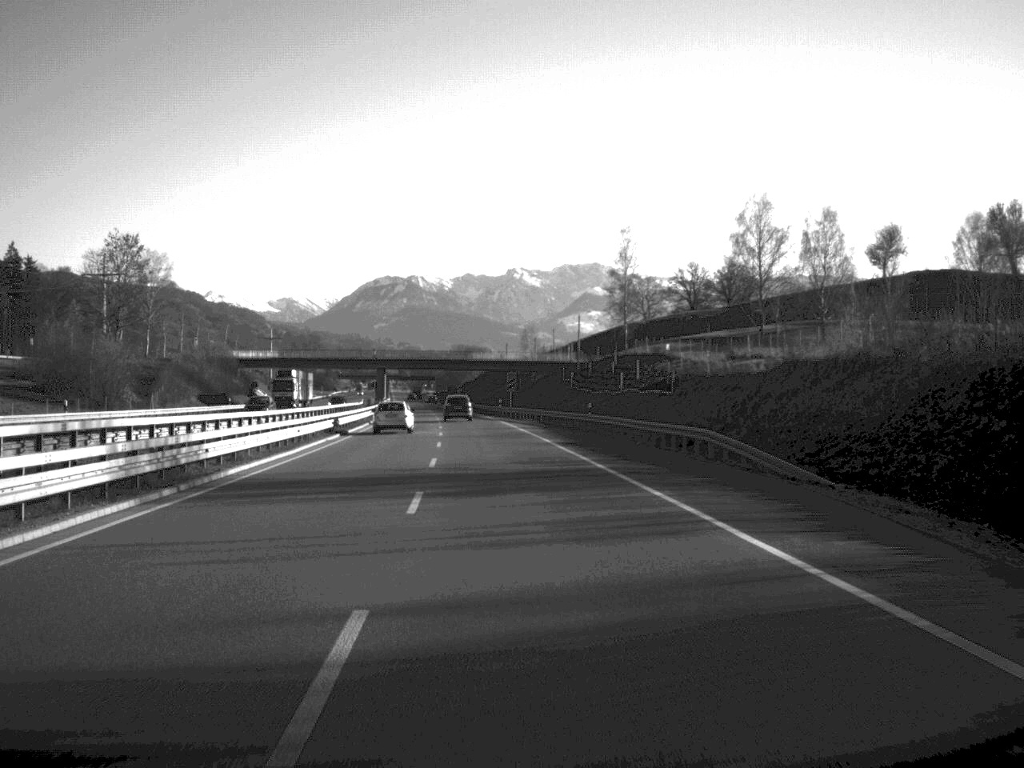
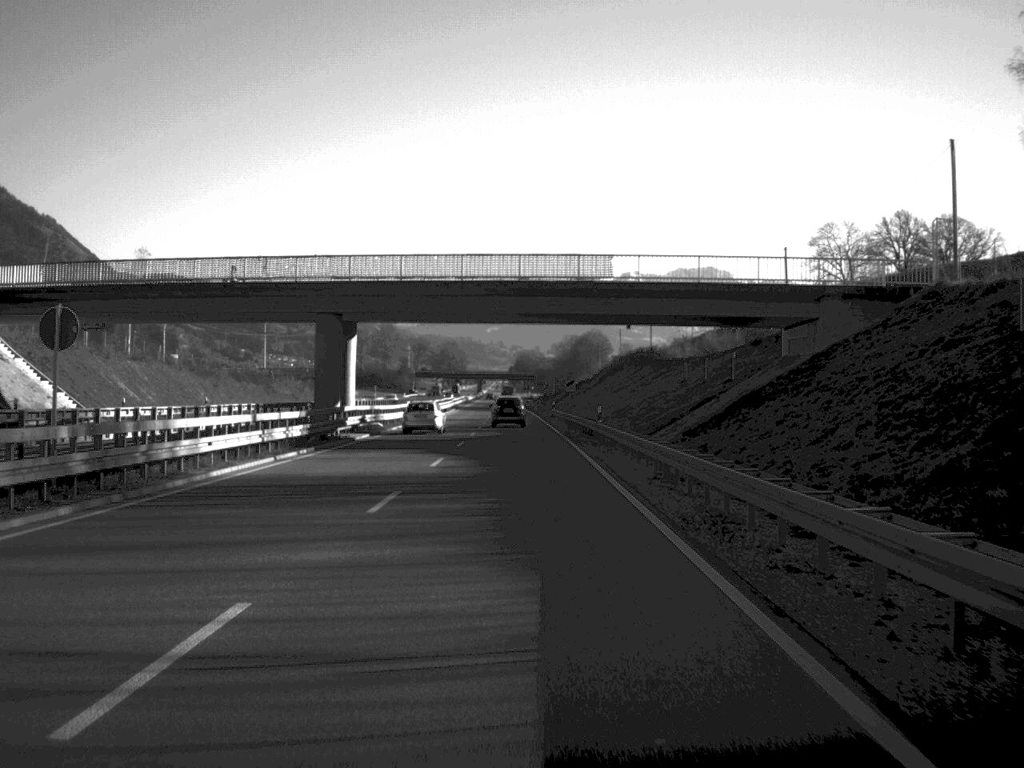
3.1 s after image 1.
(-5.4, +106.7) m; -5°
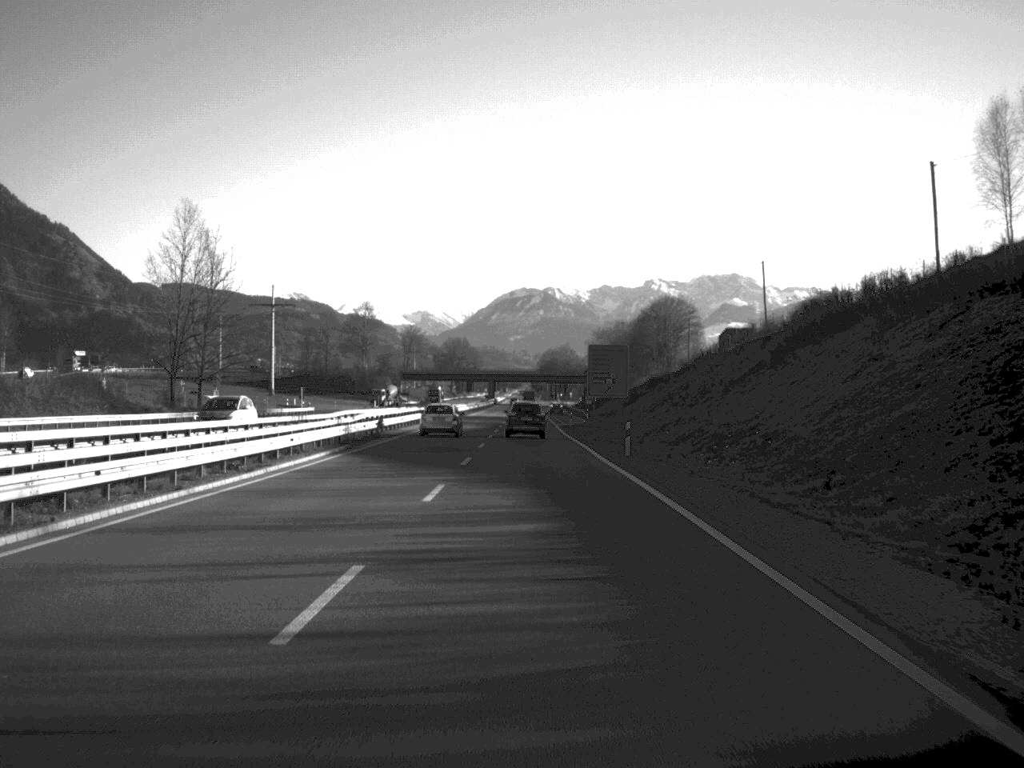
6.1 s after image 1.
(-1.2, +104.7) m; -1°
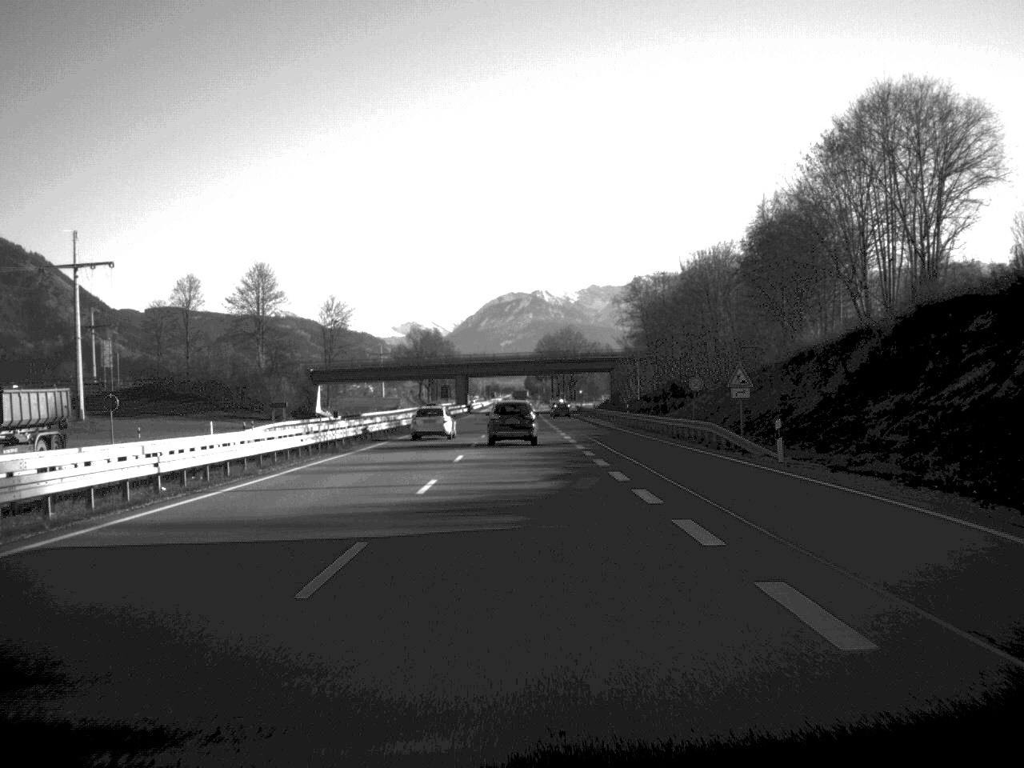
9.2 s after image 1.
(+0.2, +106.2) m; 0°
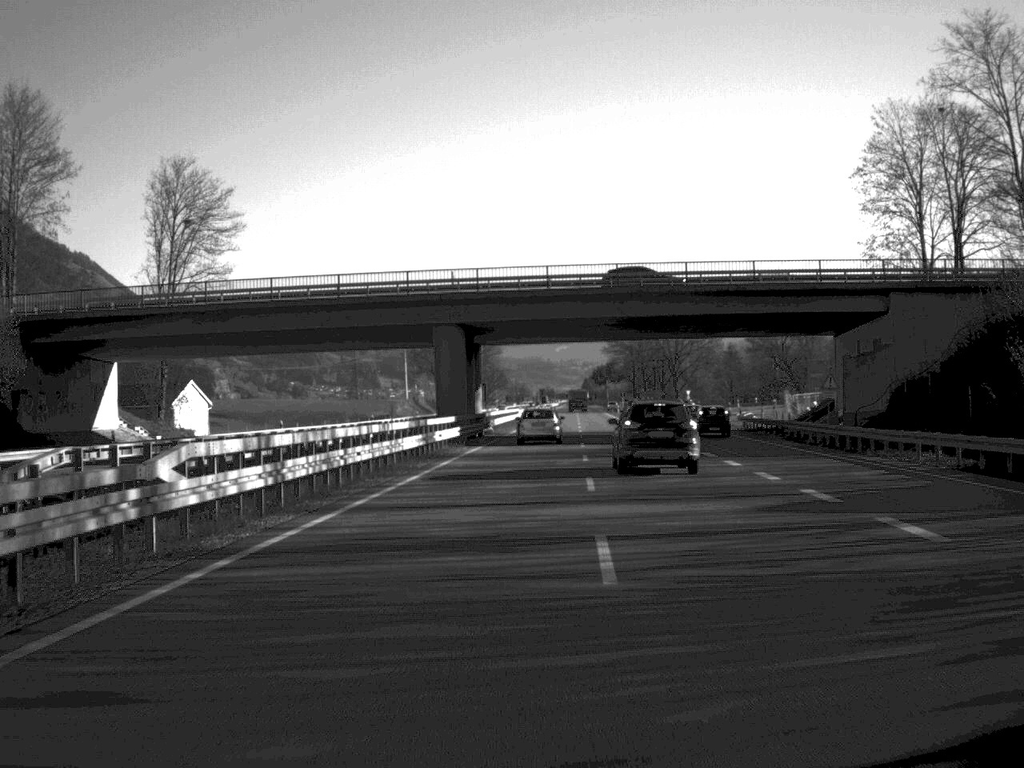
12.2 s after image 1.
(-2.8, +107.4) m; -2°
